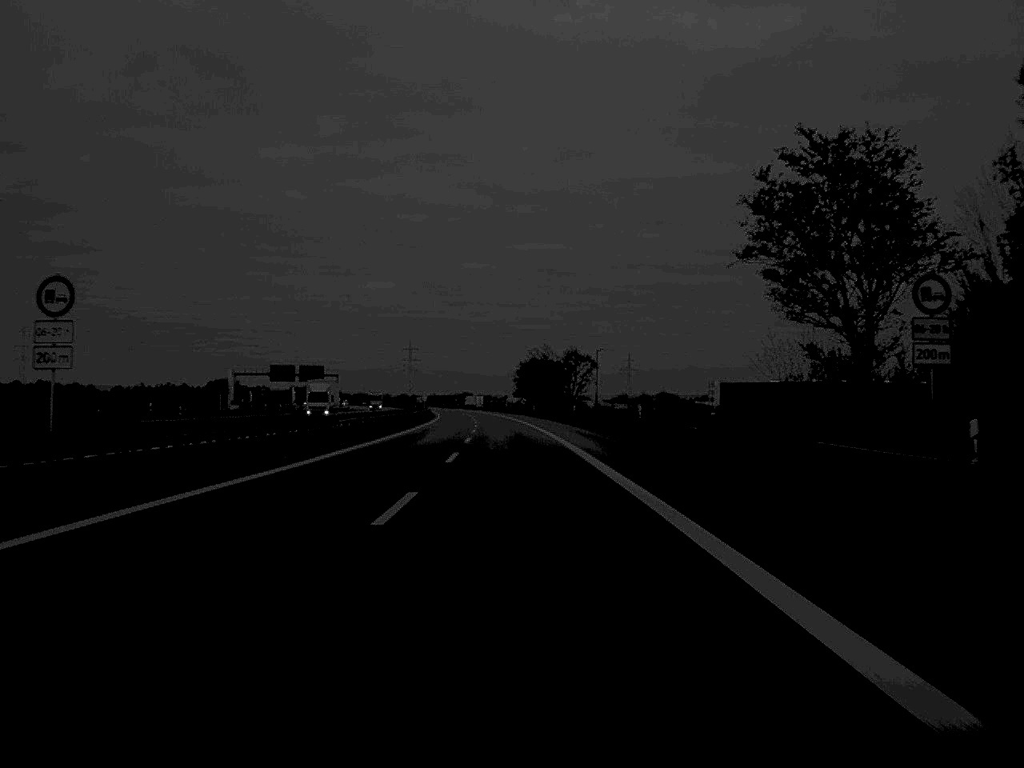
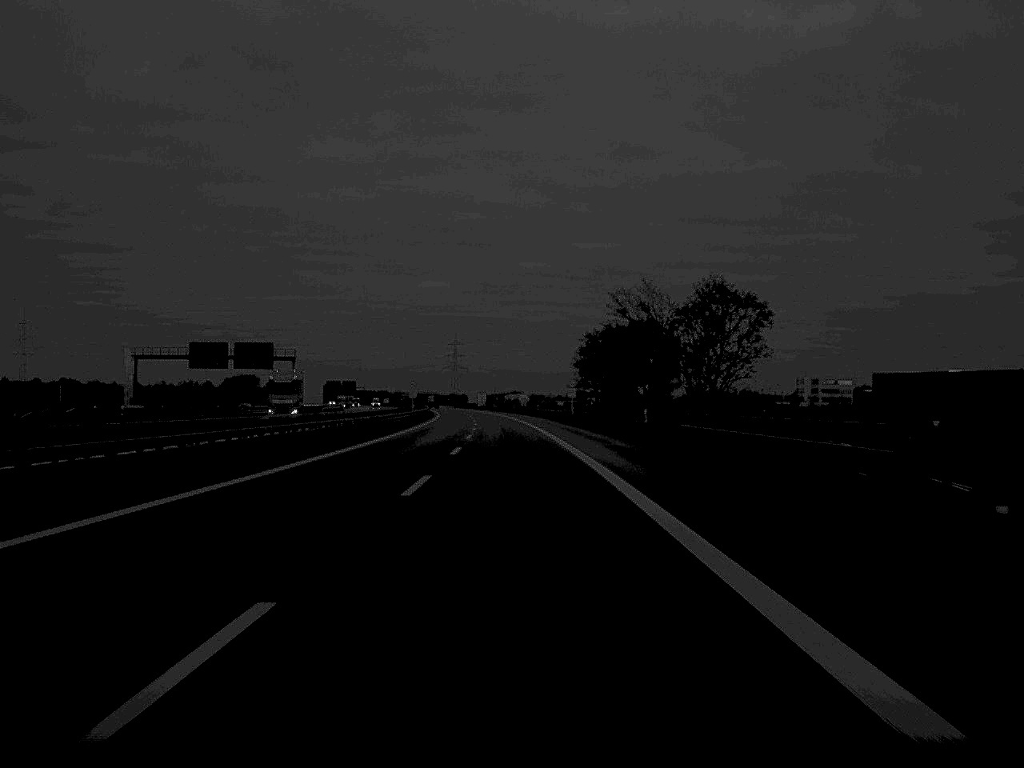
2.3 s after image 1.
(-2.1, +102.7) m; -2°
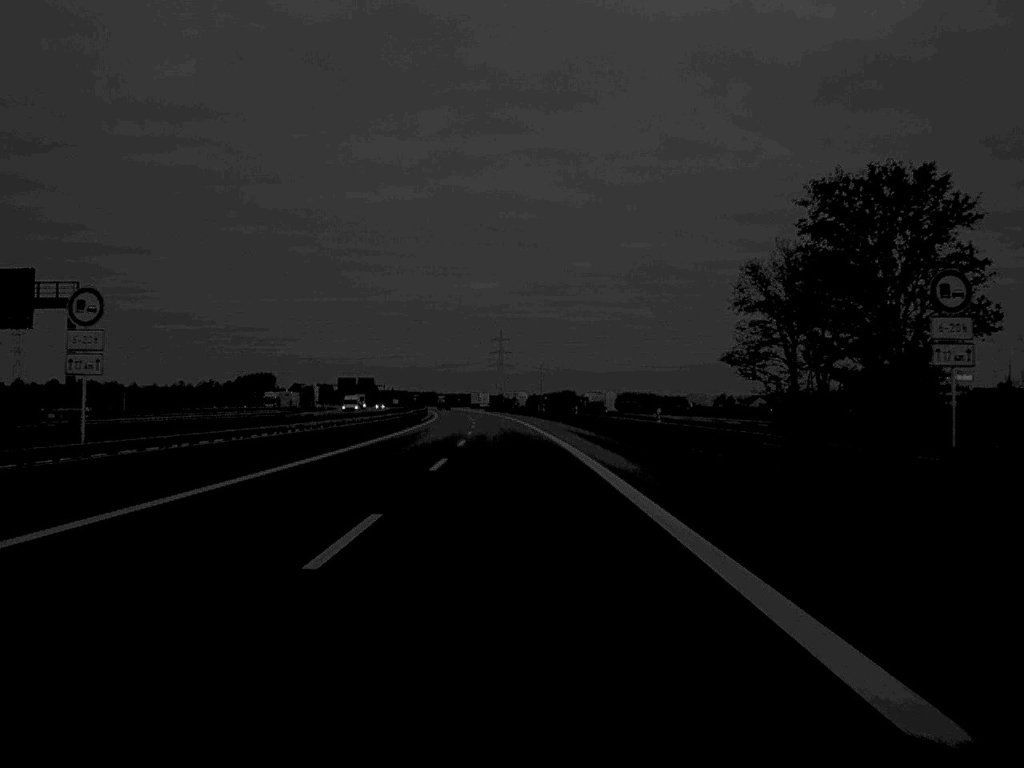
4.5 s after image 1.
(-2.0, +99.8) m; -2°
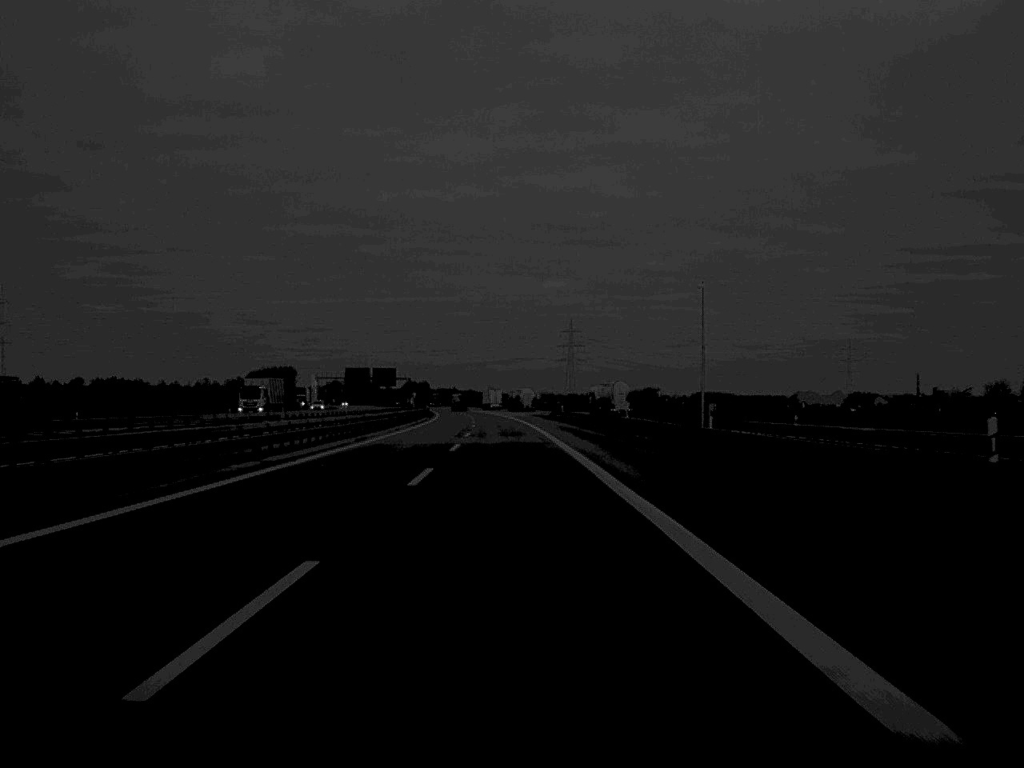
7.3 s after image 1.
(-3.6, +130.0) m; -3°
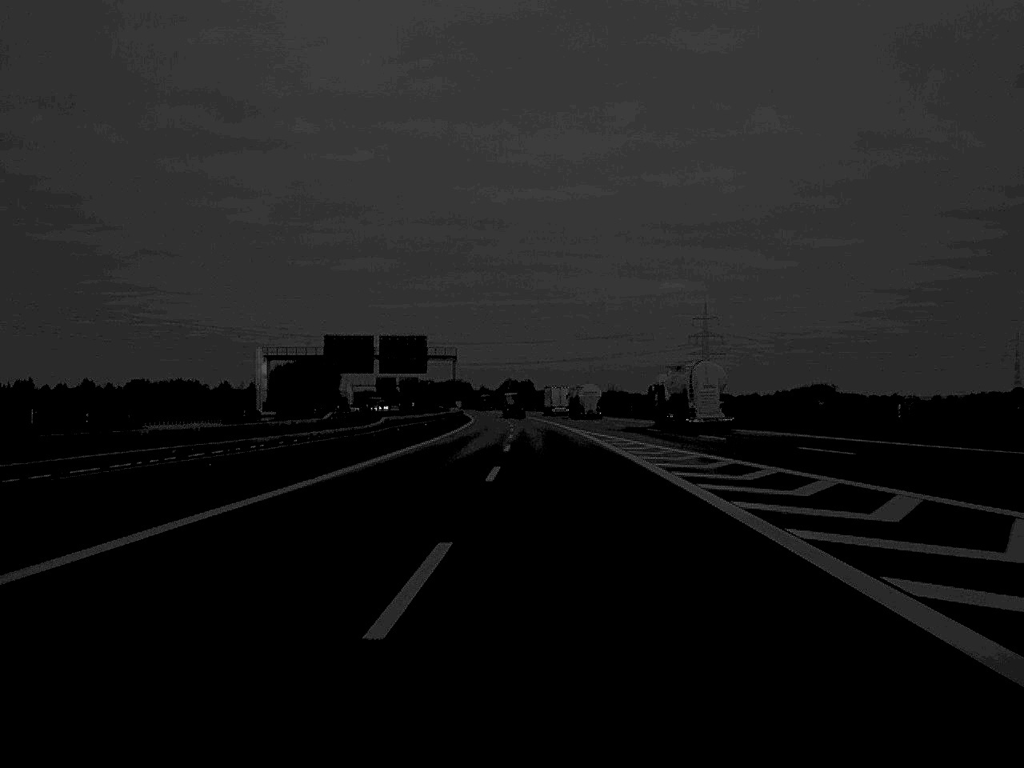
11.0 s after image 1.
(-6.7, +166.7) m; -5°
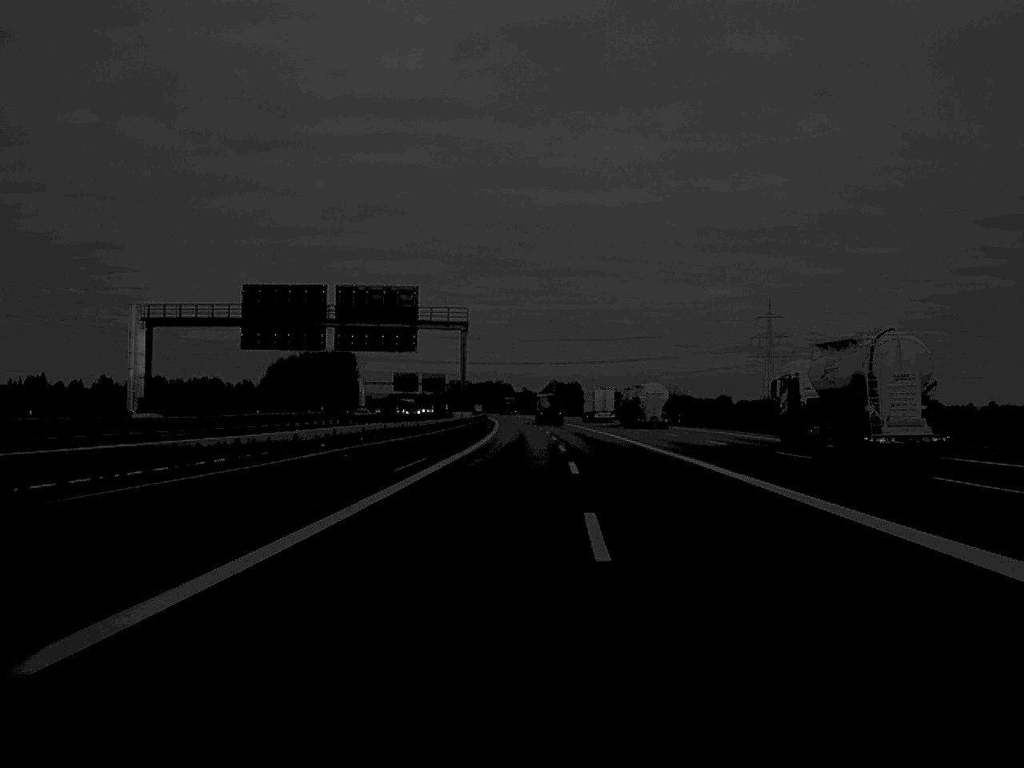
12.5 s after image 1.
(-1.4, +69.5) m; -2°
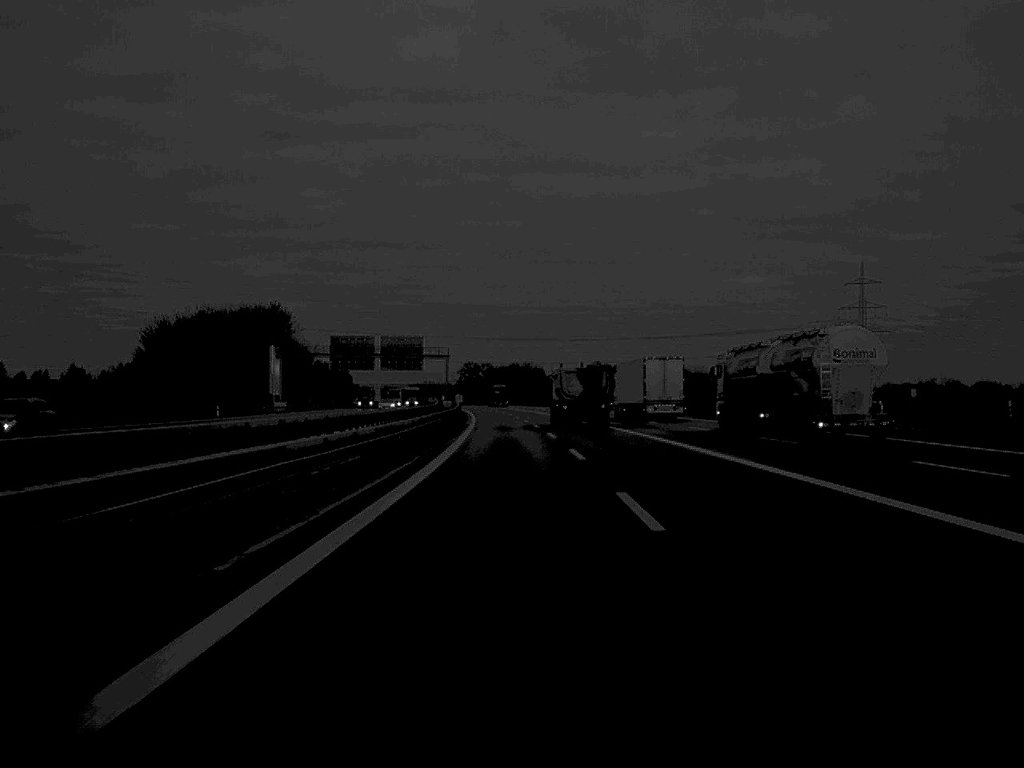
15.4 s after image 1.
(-1.1, +140.4) m; -2°
